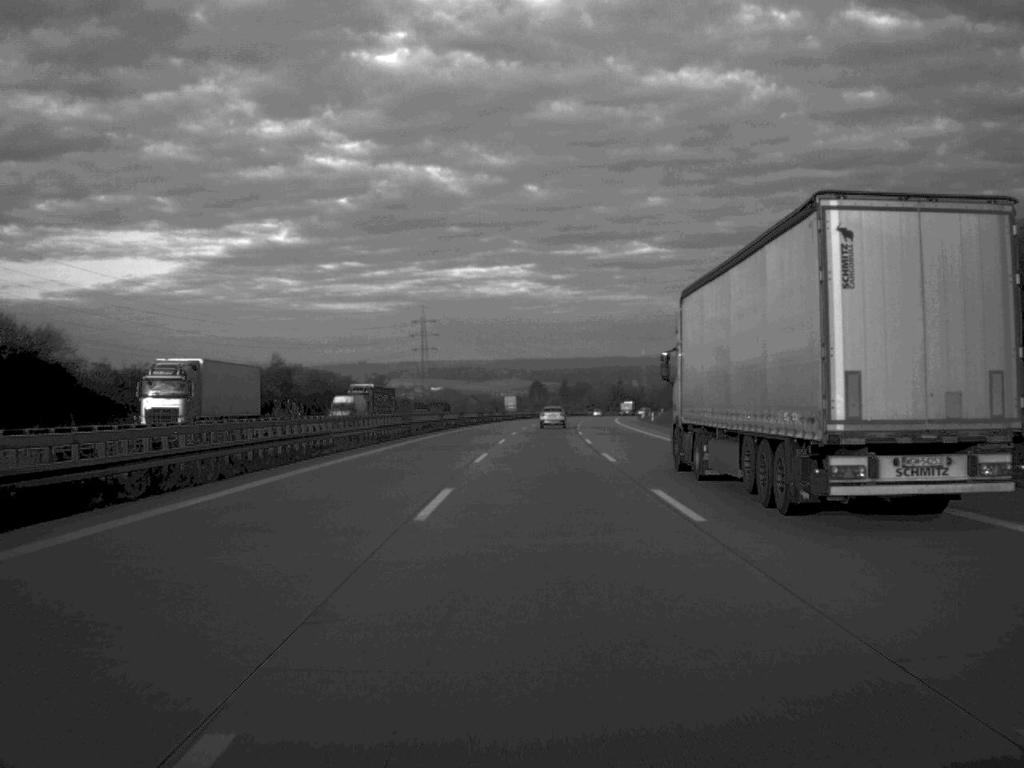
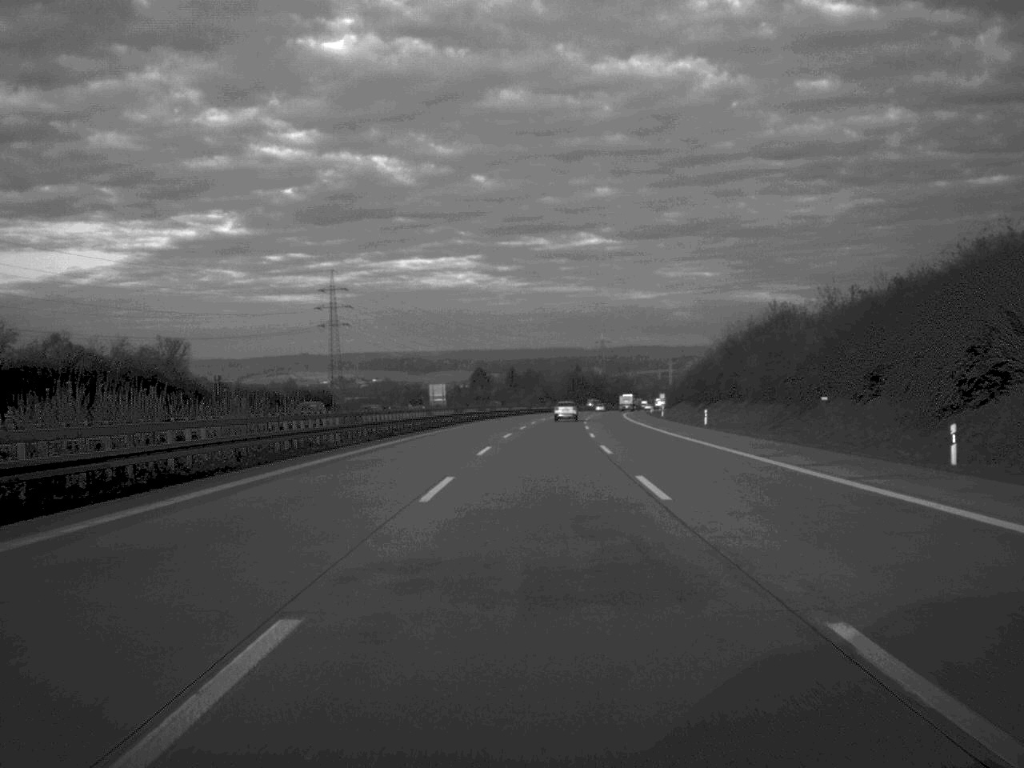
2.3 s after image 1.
(+2.0, +101.7) m; +2°
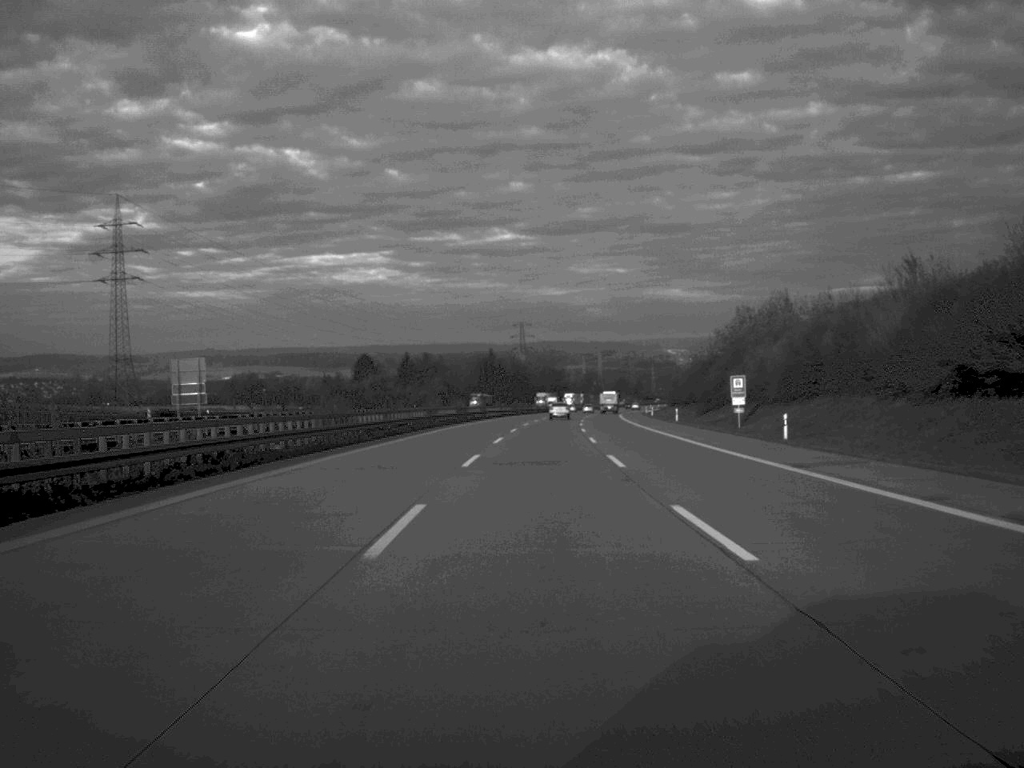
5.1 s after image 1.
(+4.2, +129.7) m; +4°
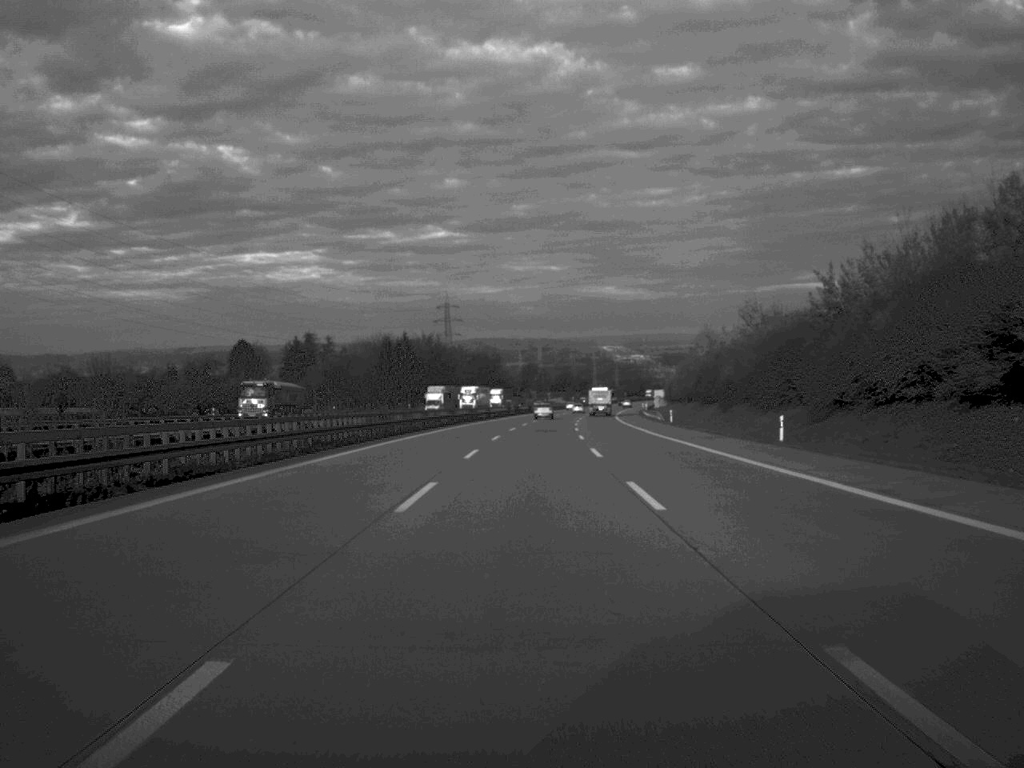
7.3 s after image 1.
(+2.5, +99.8) m; +3°
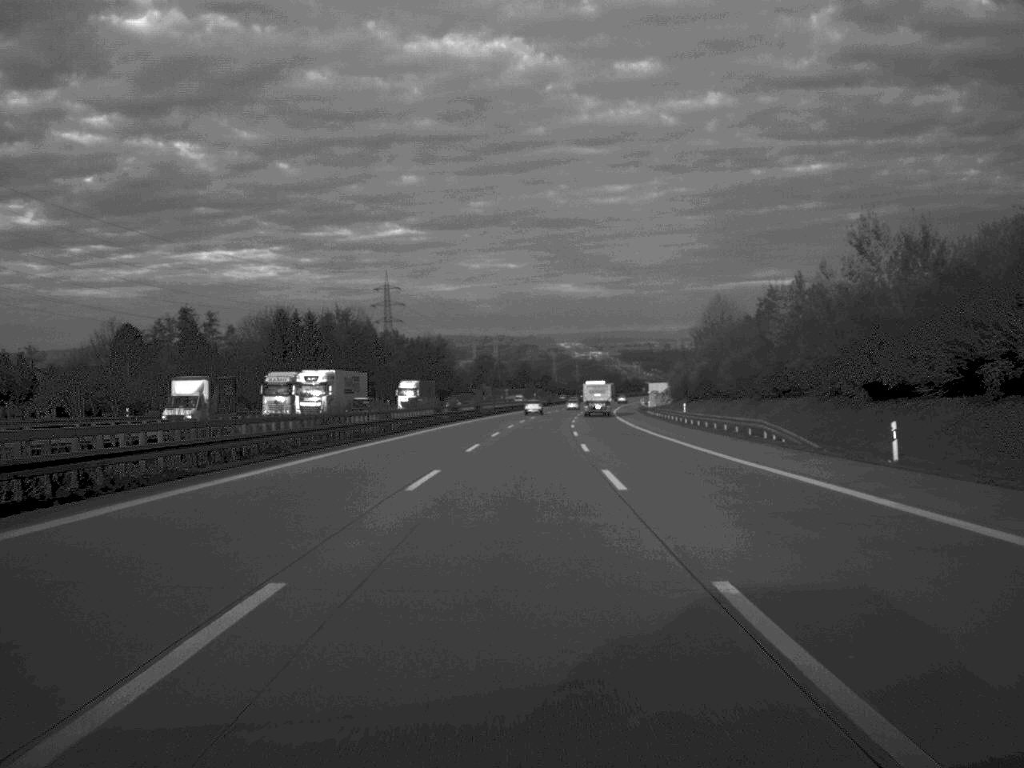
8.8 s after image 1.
(+1.1, +66.6) m; +2°
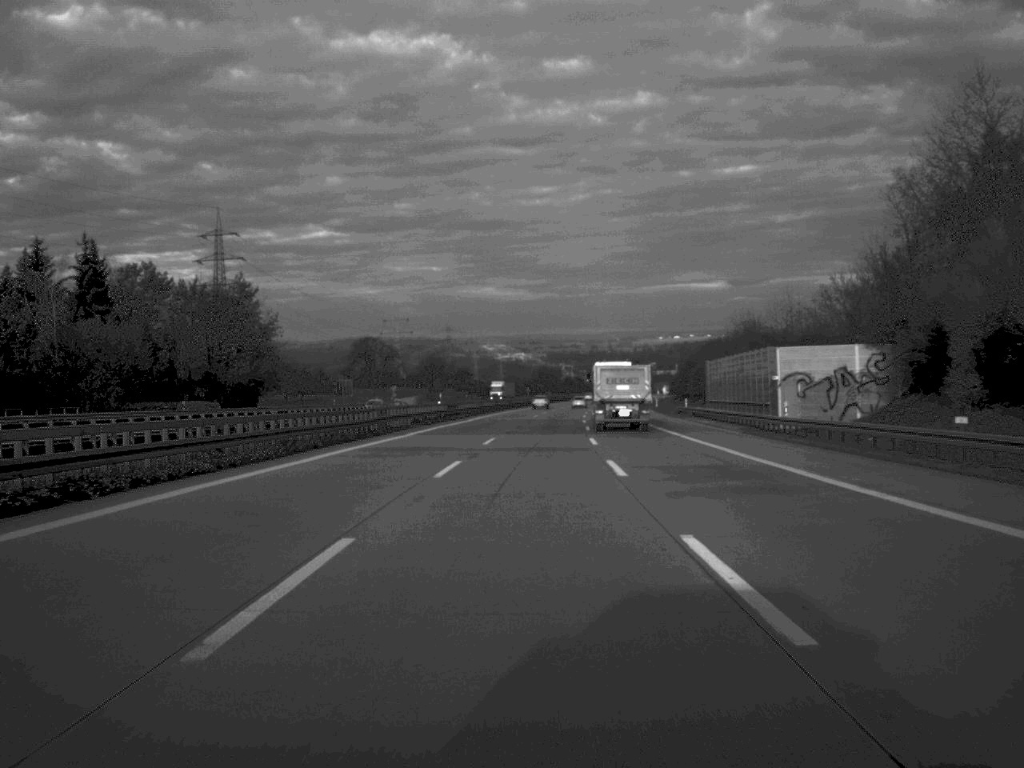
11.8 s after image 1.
(+3.9, +134.6) m; +3°
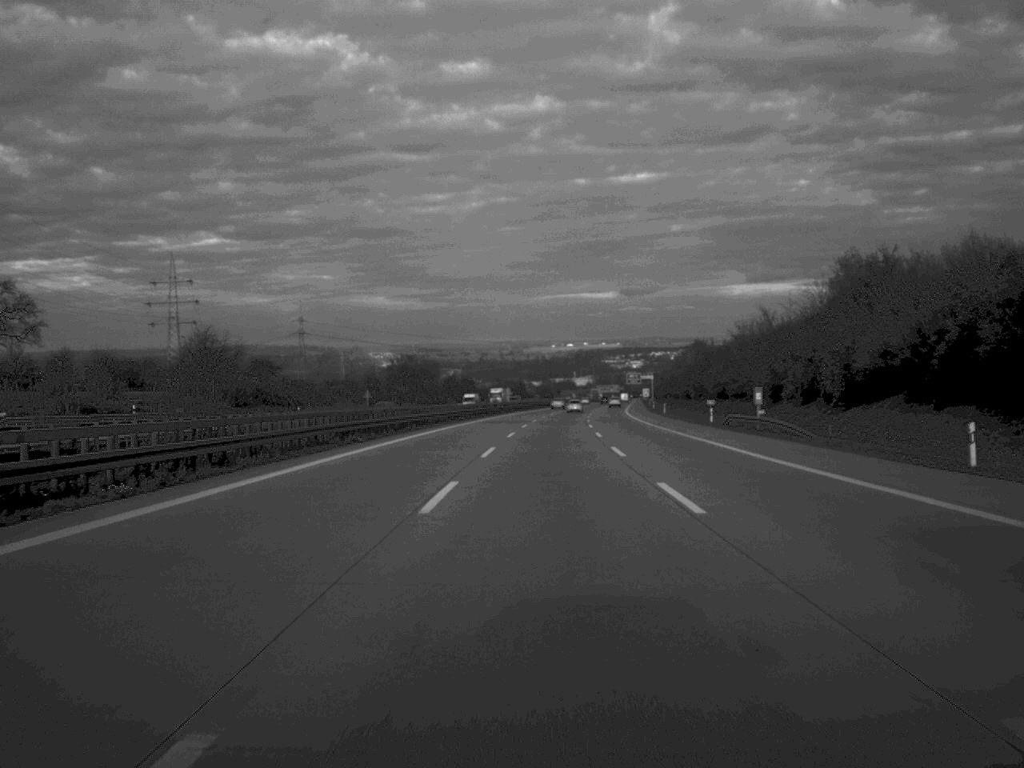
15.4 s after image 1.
(+7.2, +166.1) m; +5°
